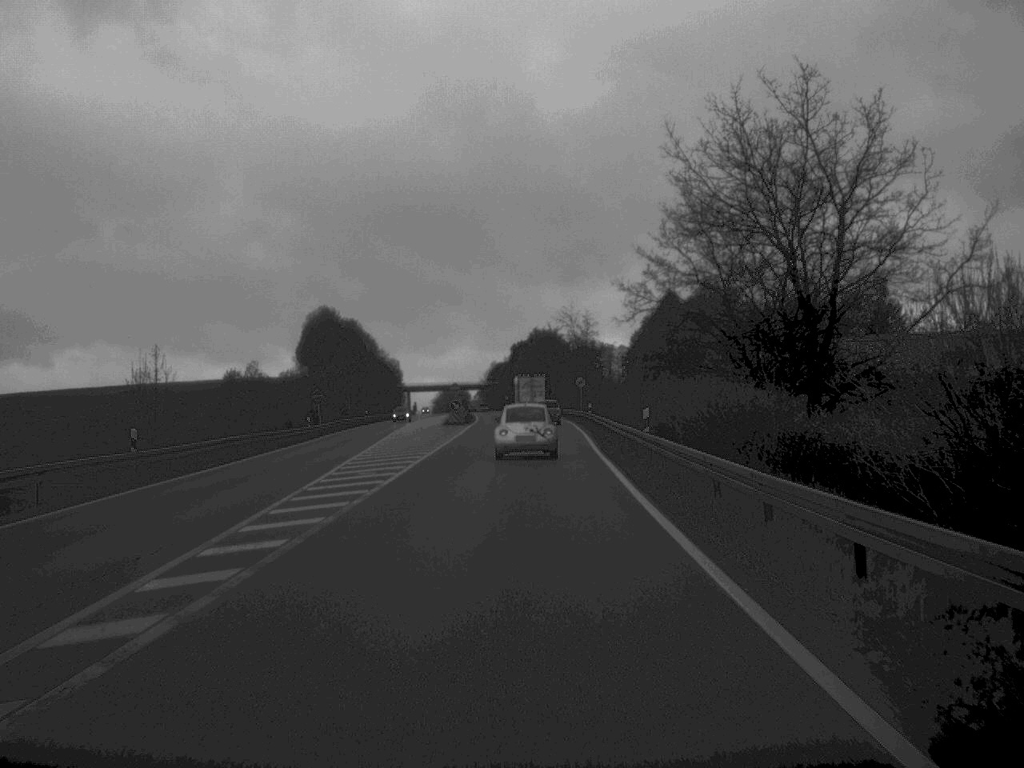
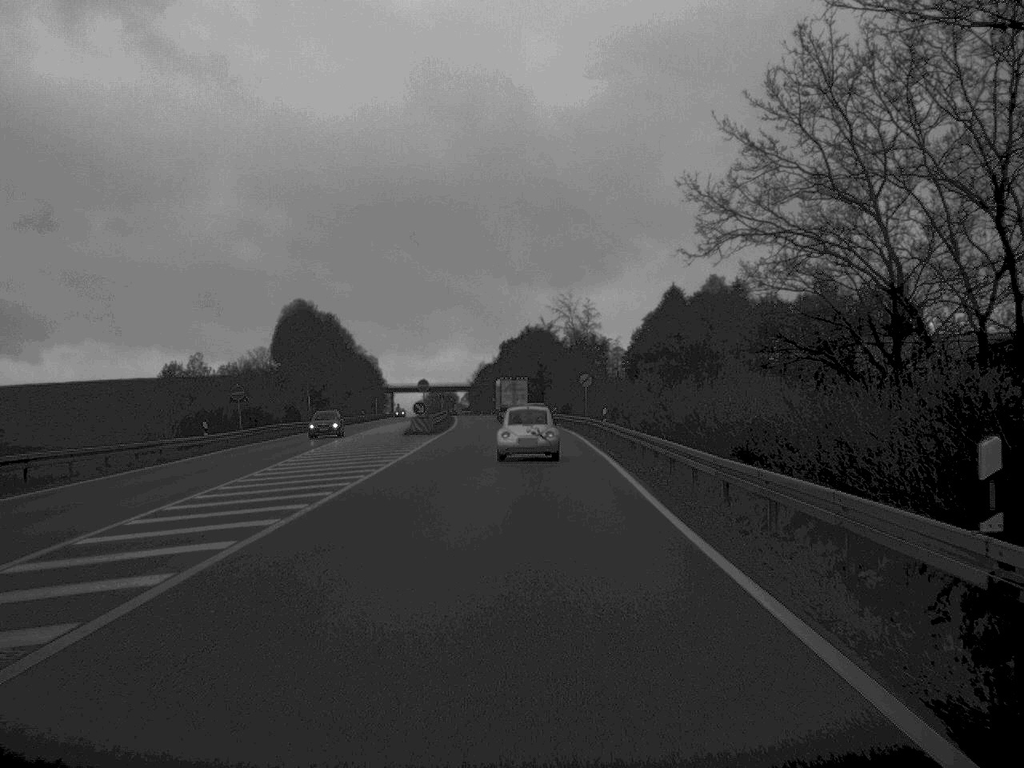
(+0.1, +22.9) m; 0°
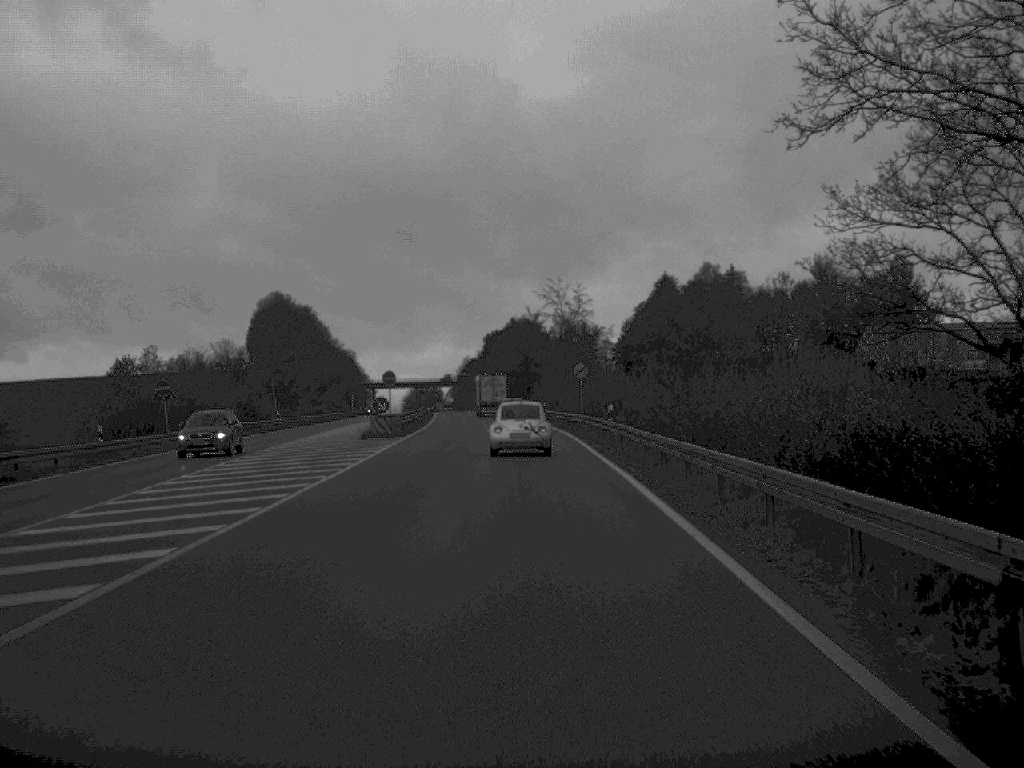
(+0.1, +12.0) m; +1°
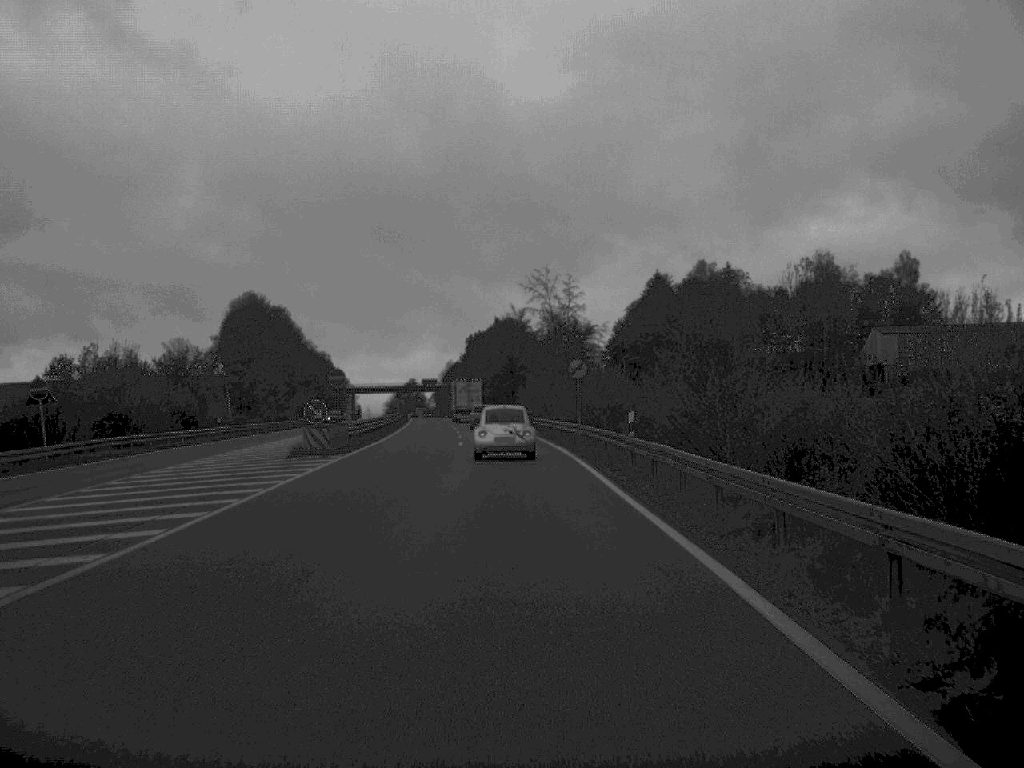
(+0.1, +13.5) m; +1°
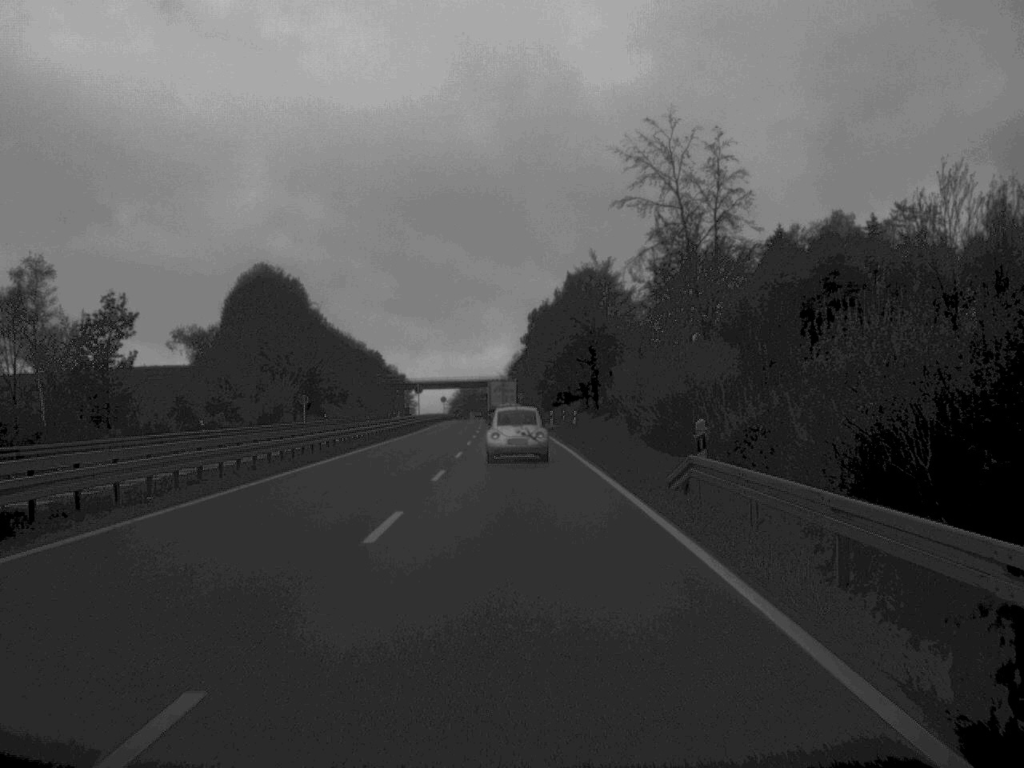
(-1.3, +57.8) m; -4°
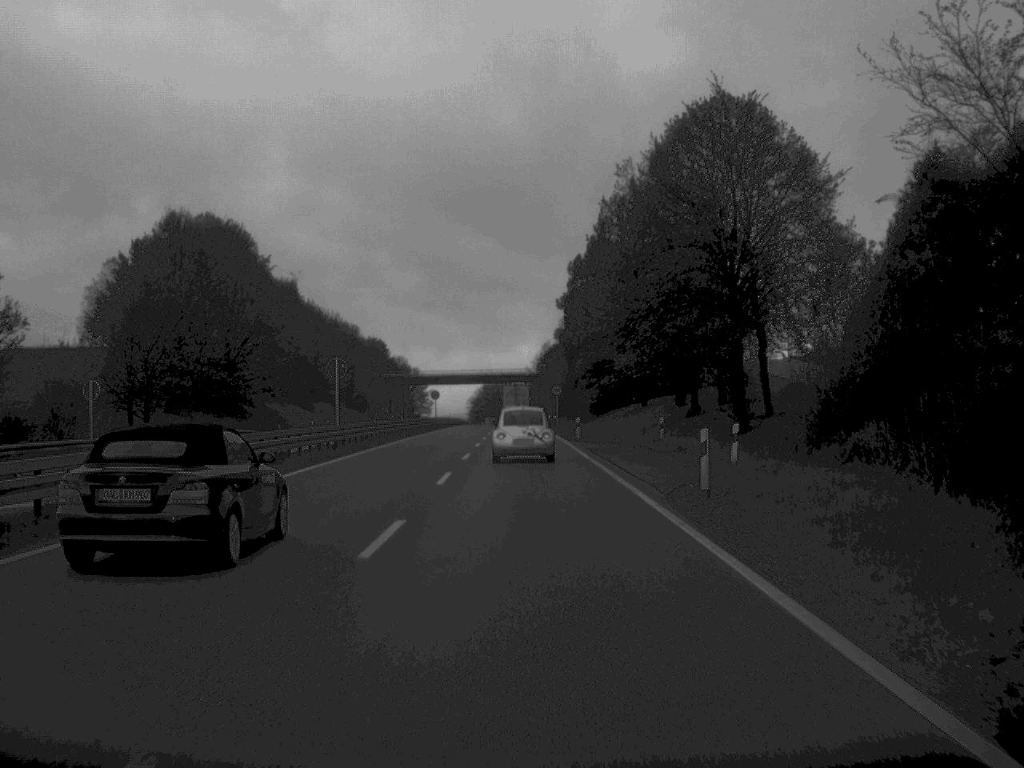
(-0.9, +60.6) m; -1°
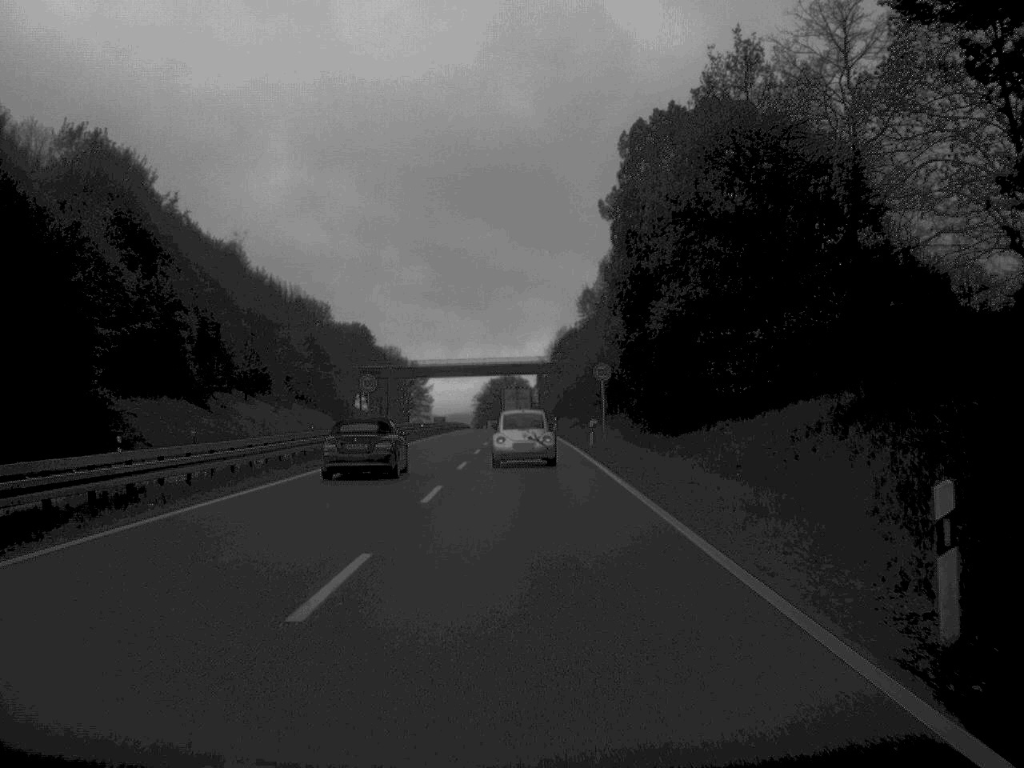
(-0.3, +51.0) m; -1°
